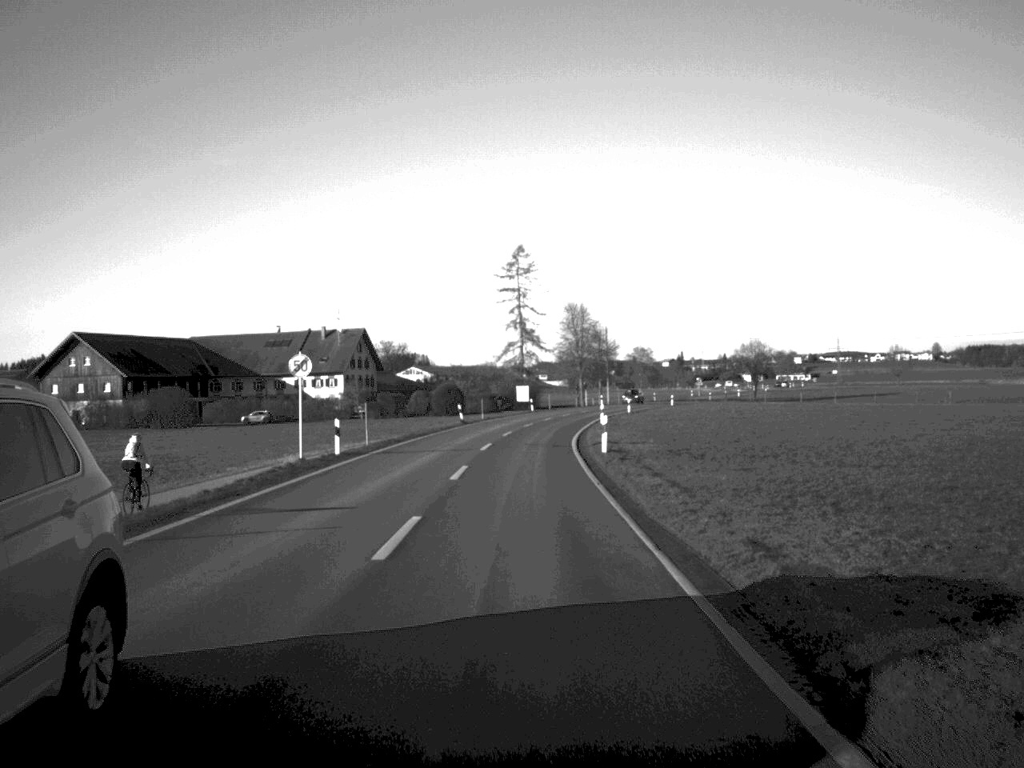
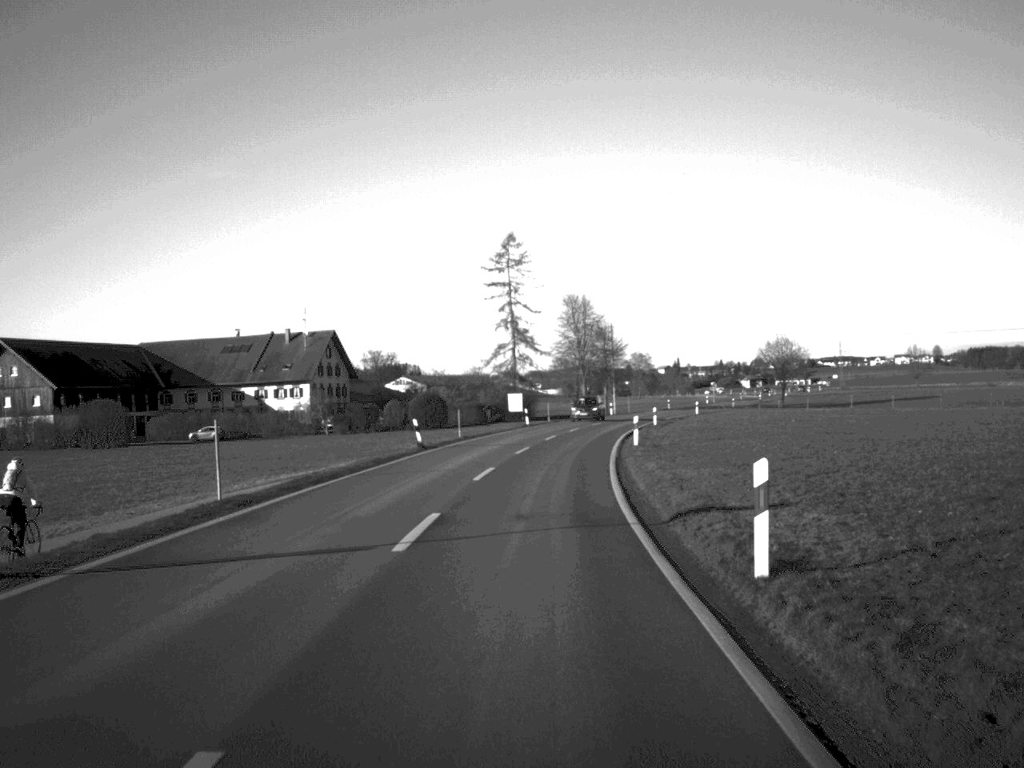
(0.0, +23.0) m; 0°
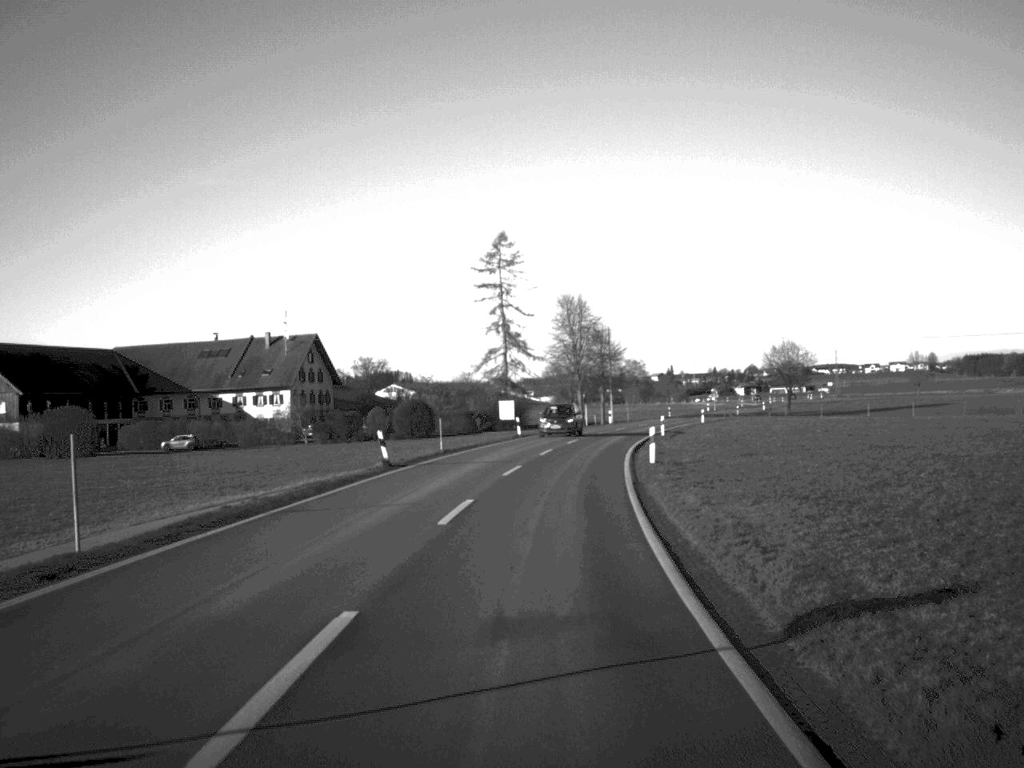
(0.0, +8.0) m; 0°
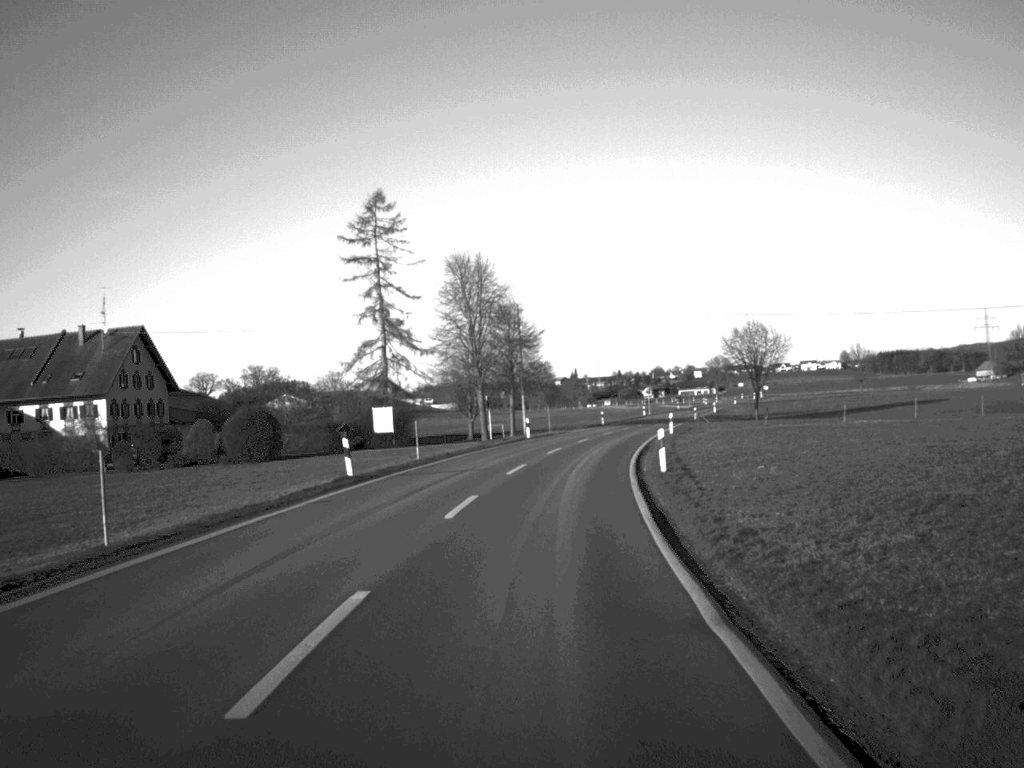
(+1.3, +34.9) m; +4°
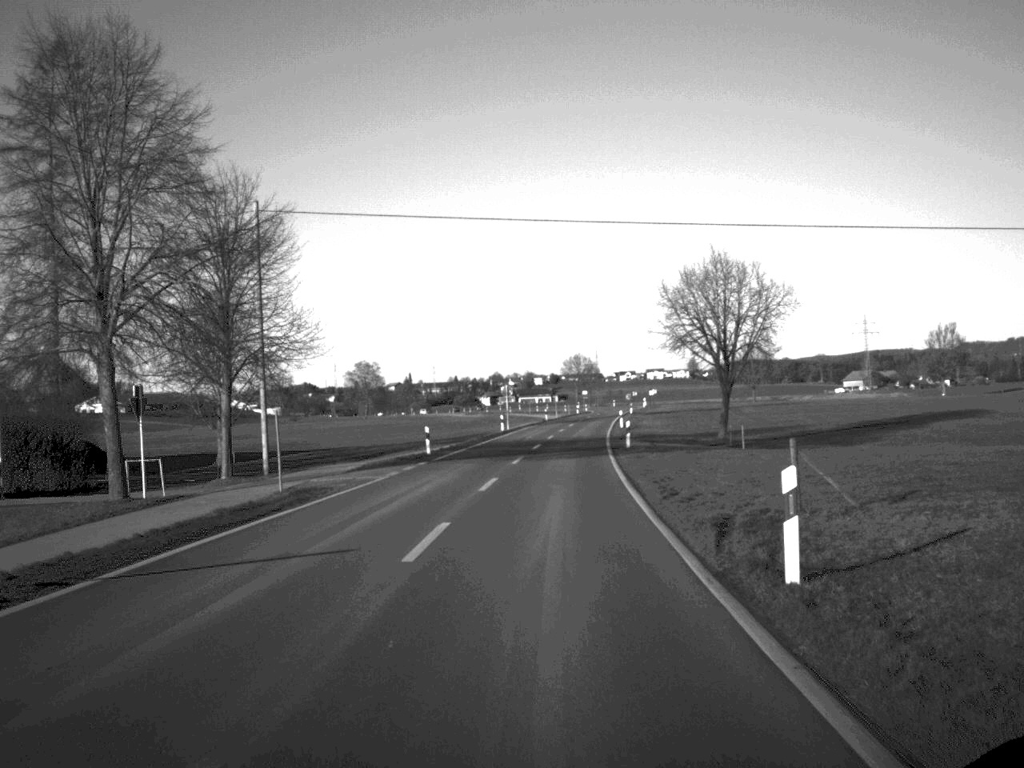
(+3.3, +52.9) m; +7°
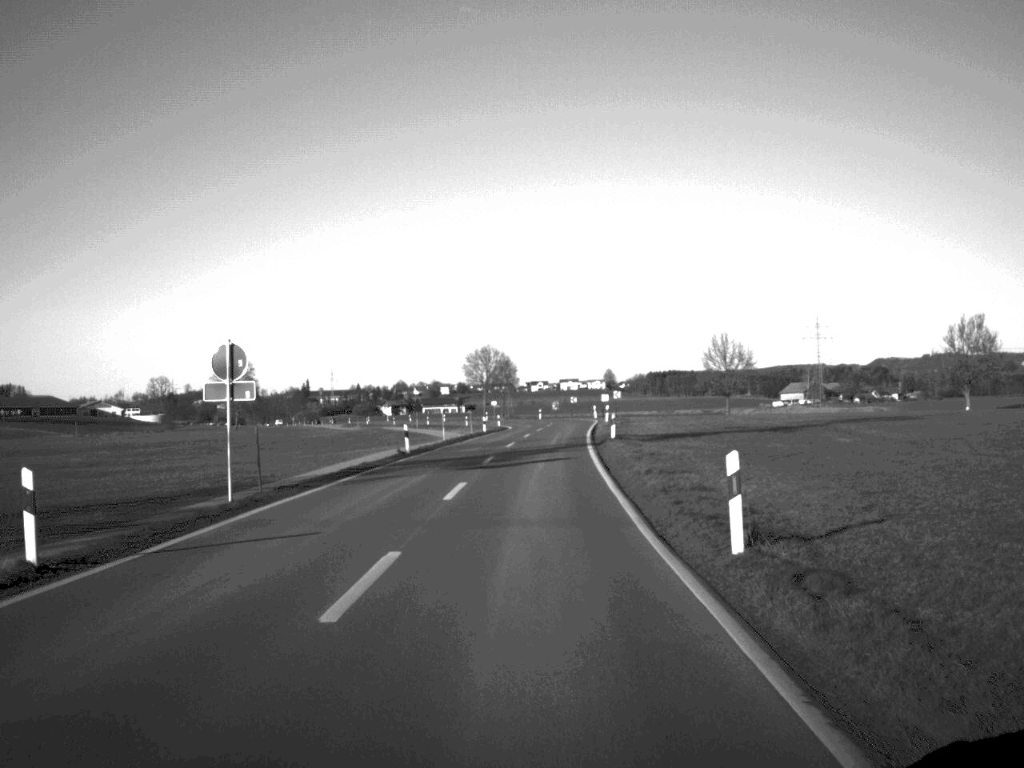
(+2.5, +64.3) m; +4°
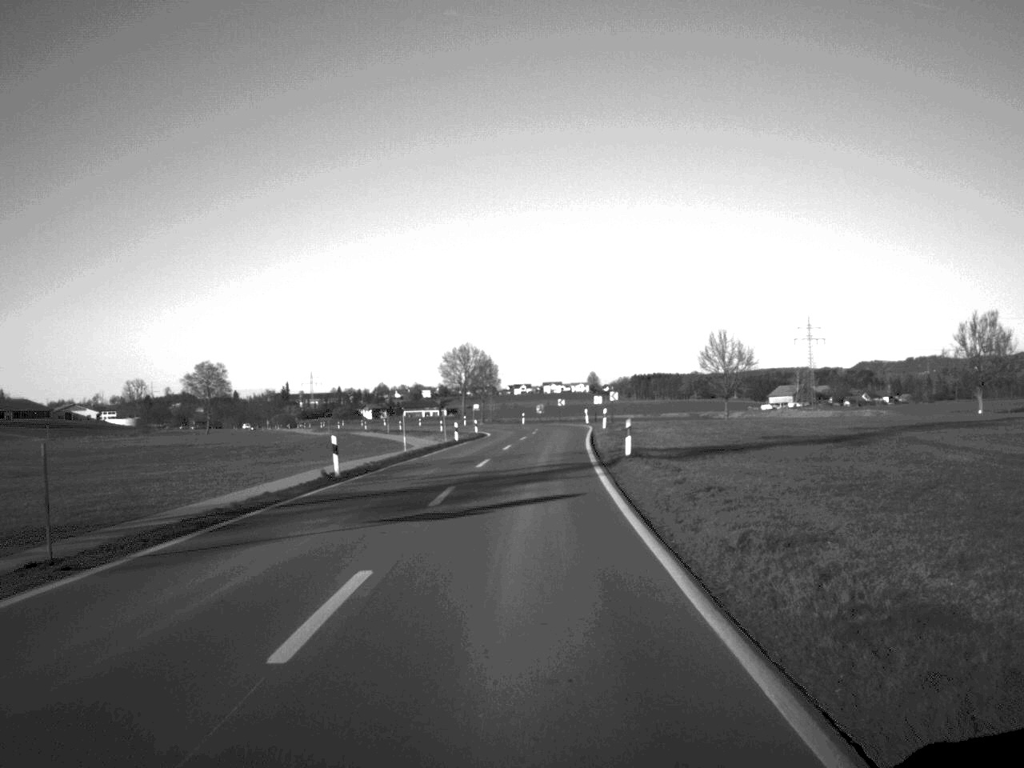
(+0.1, +13.3) m; +1°
